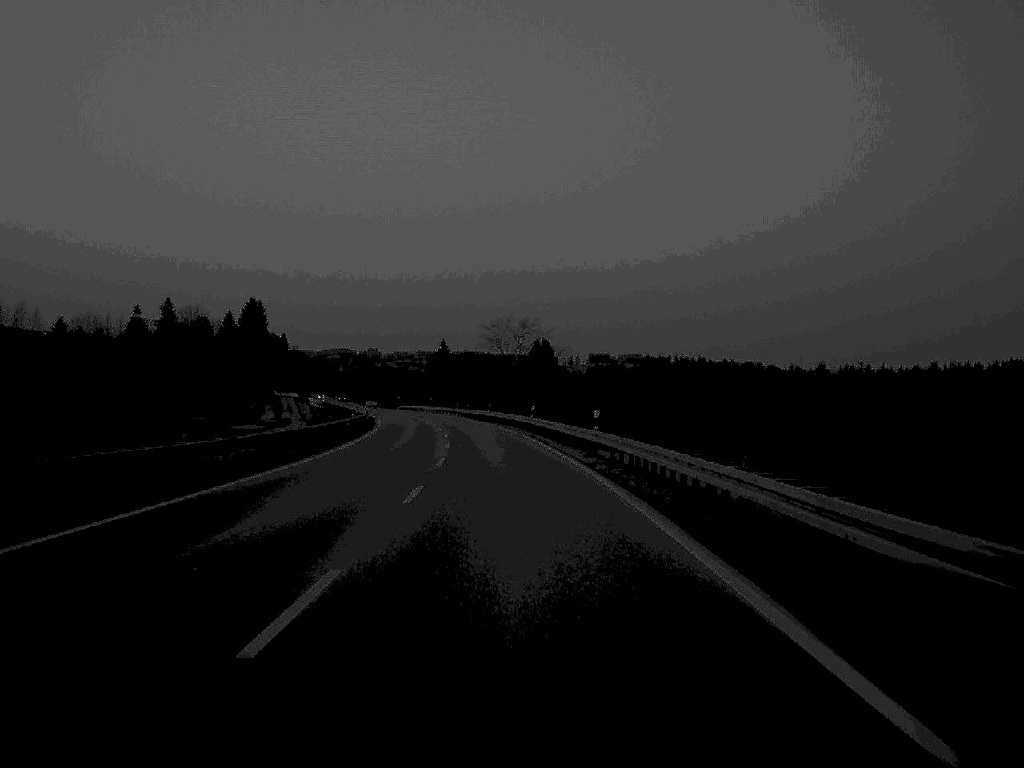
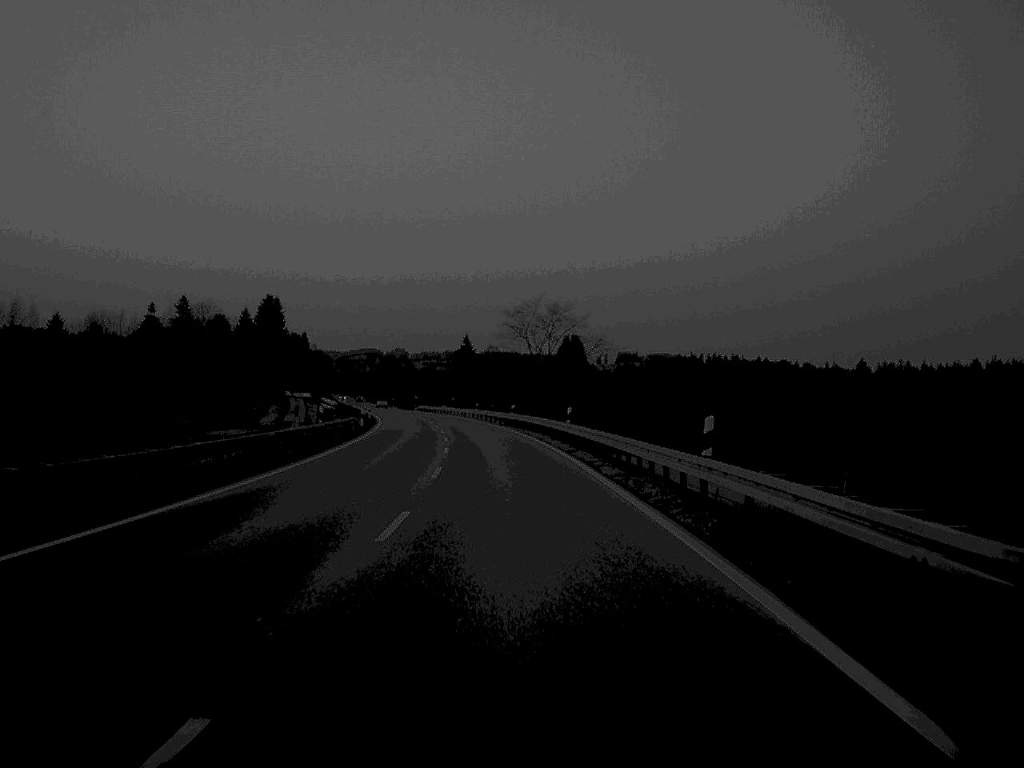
(-0.2, +17.4) m; -1°
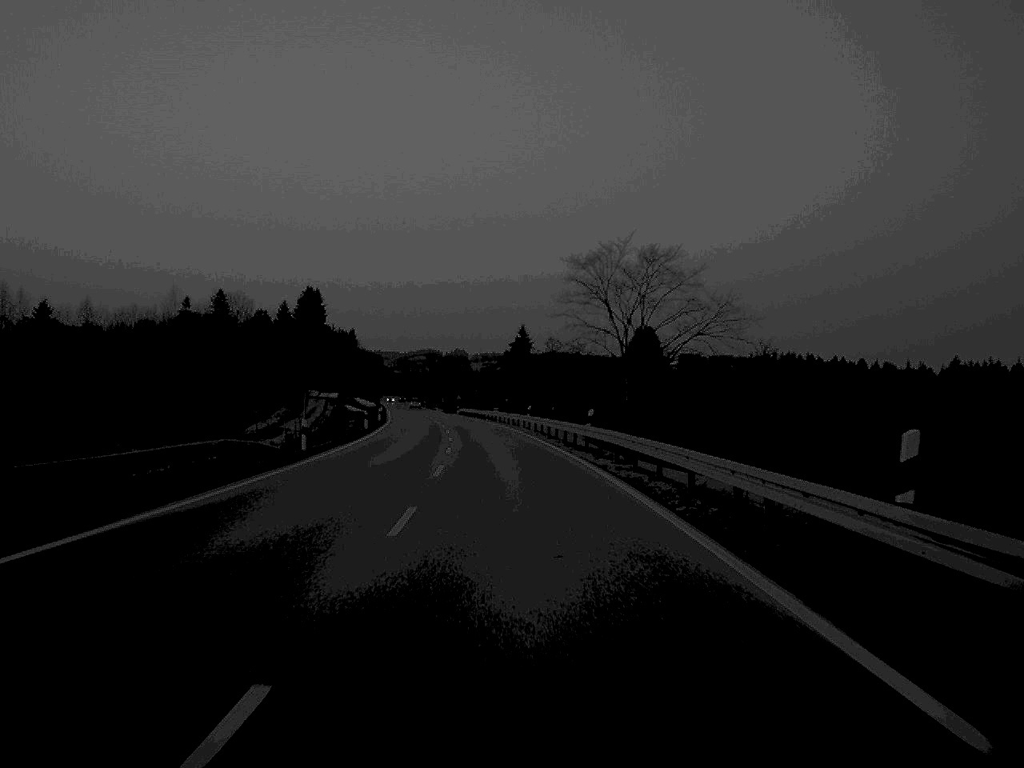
(-0.8, +35.6) m; -3°
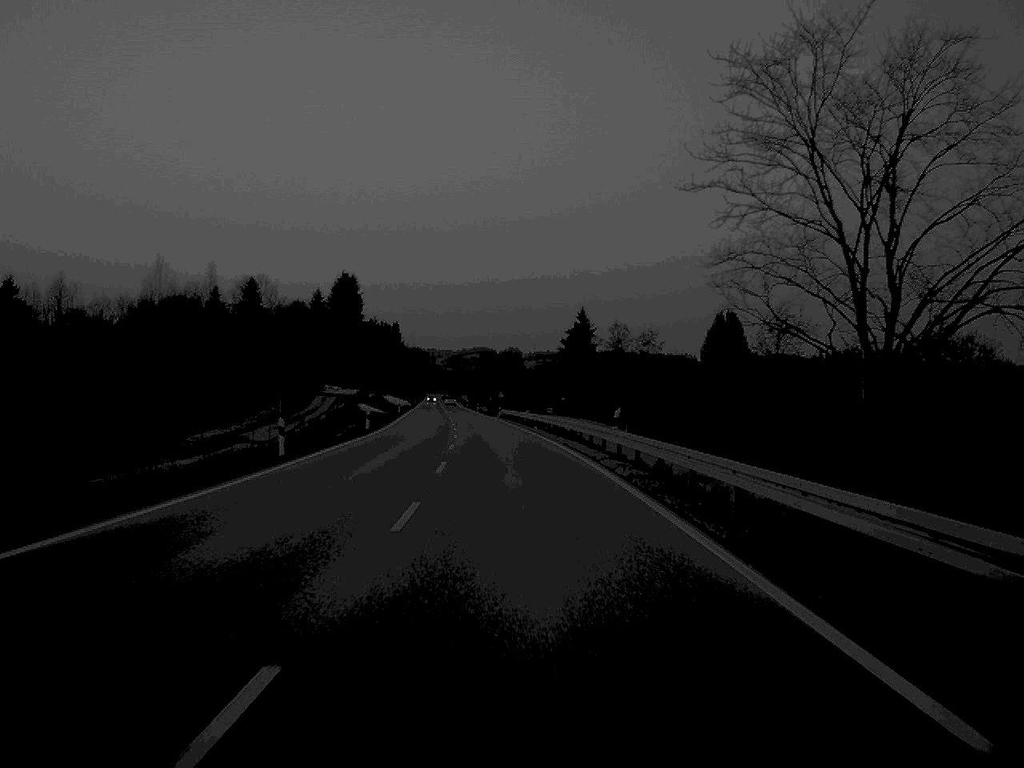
(-0.7, +35.6) m; -2°
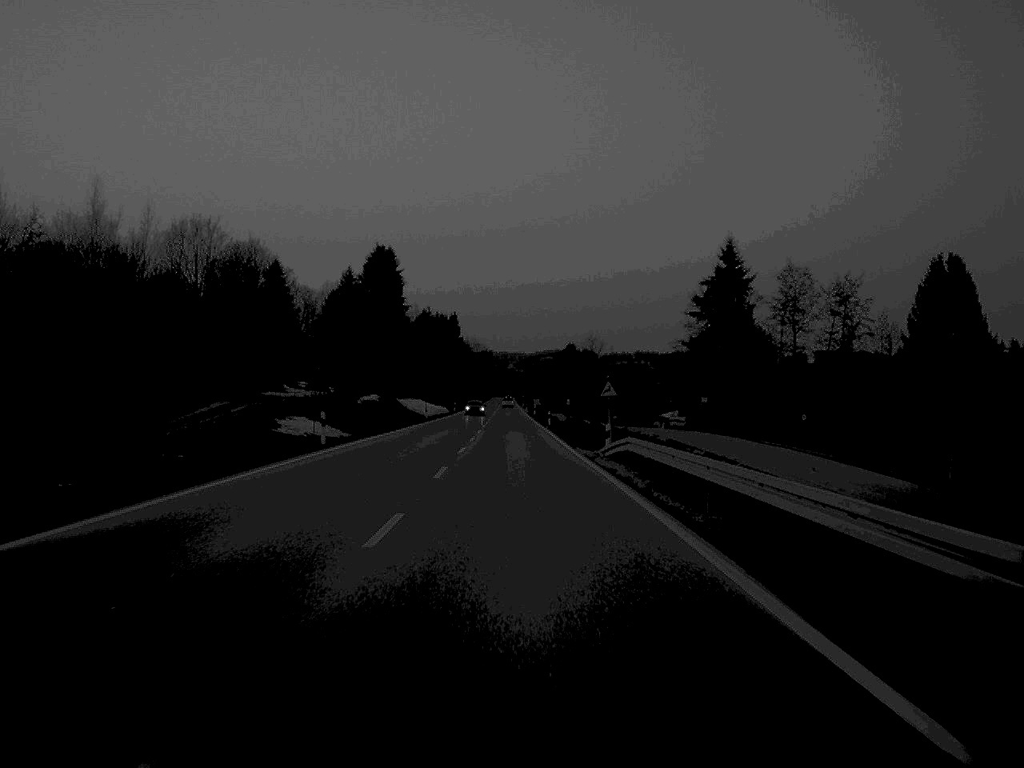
(-2.4, +73.7) m; -3°
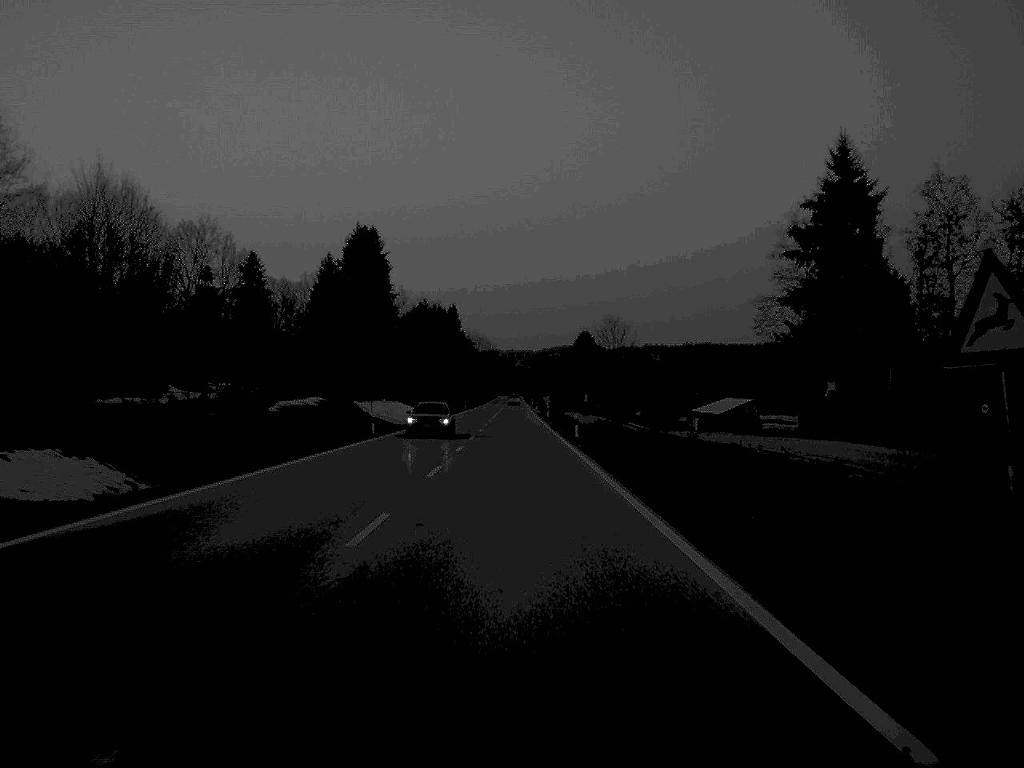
(-0.1, +35.7) m; 0°
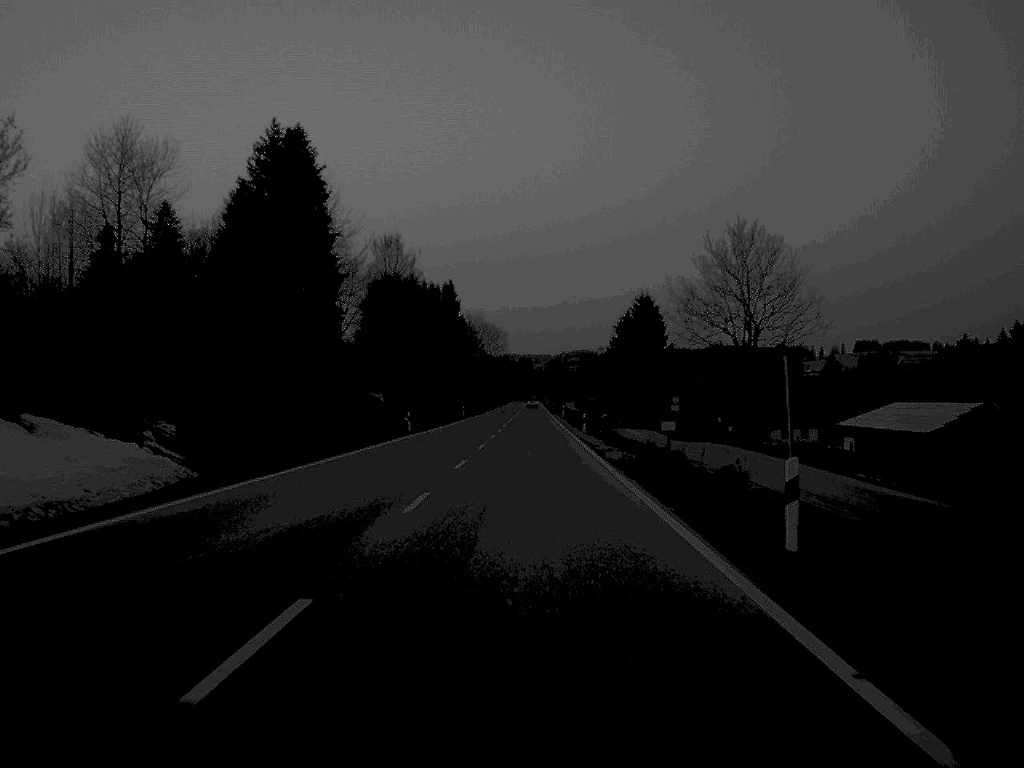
(-0.7, +91.5) m; -1°
